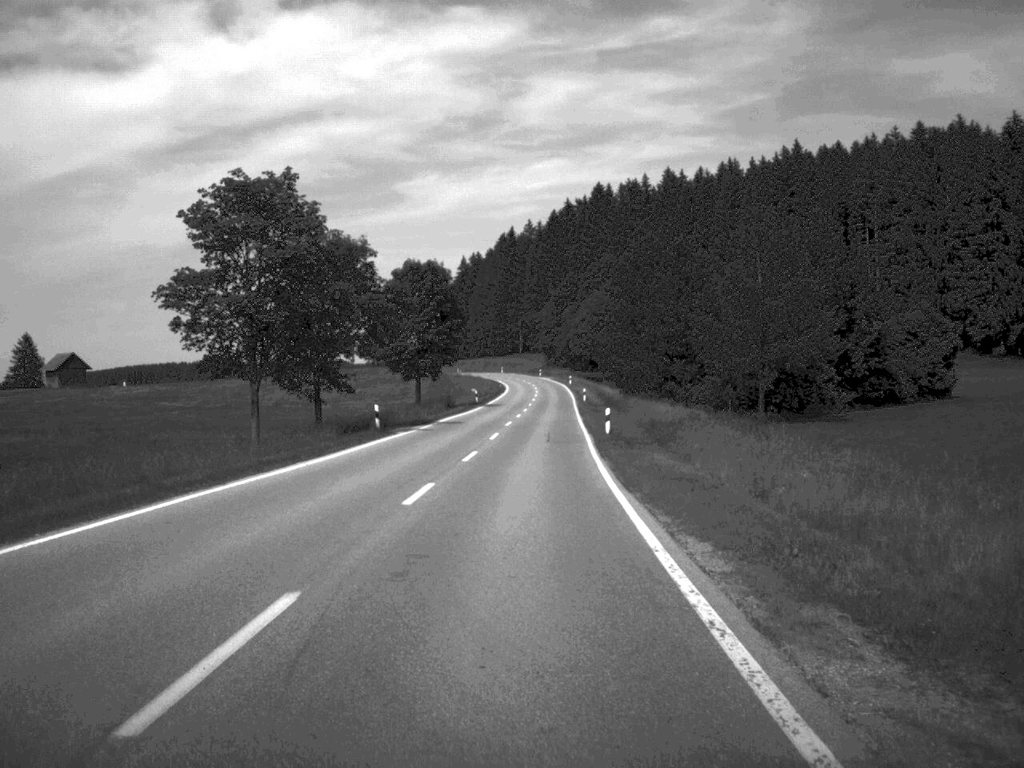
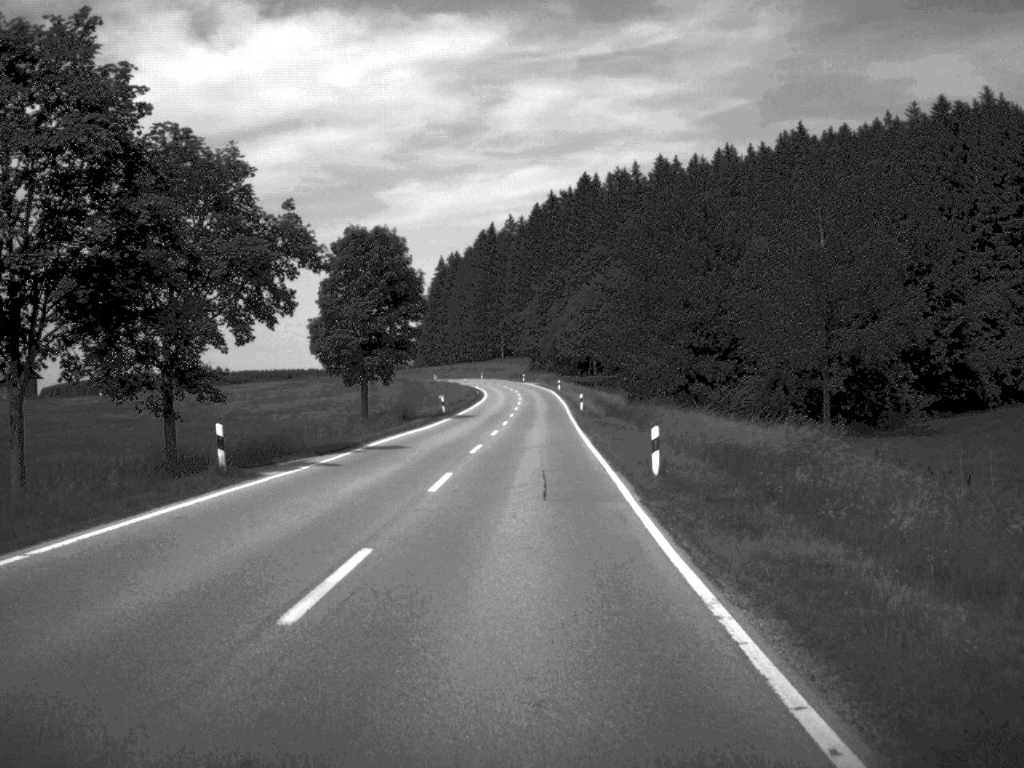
(+0.1, +20.2) m; +1°
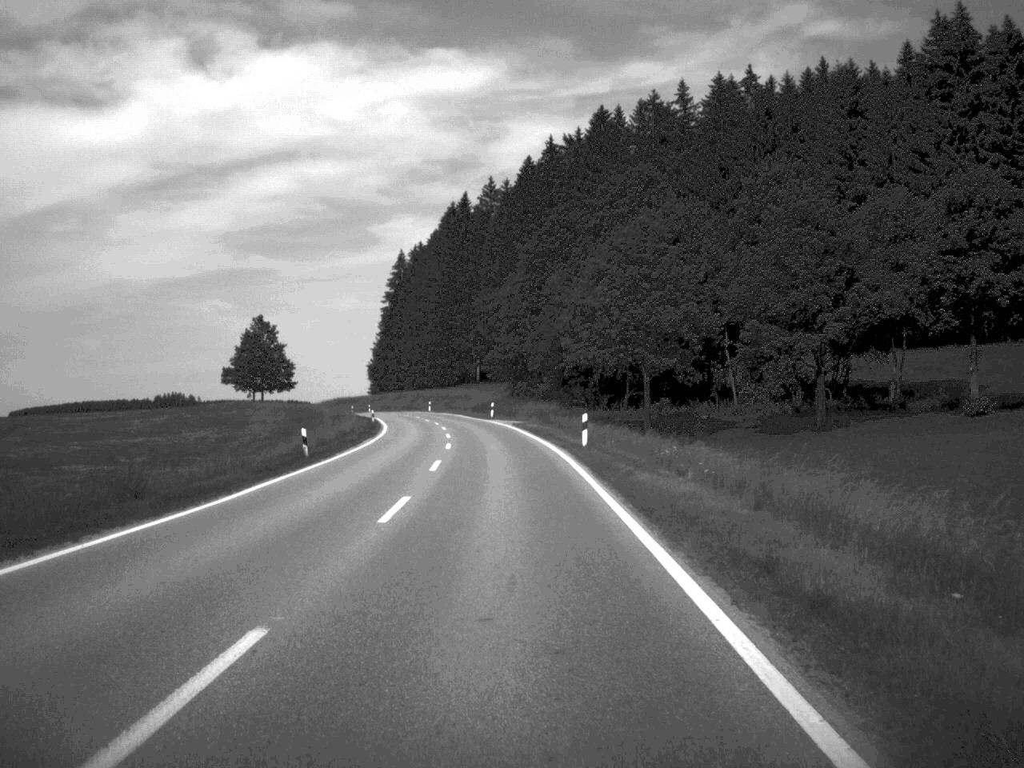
(+1.1, +86.1) m; 0°
